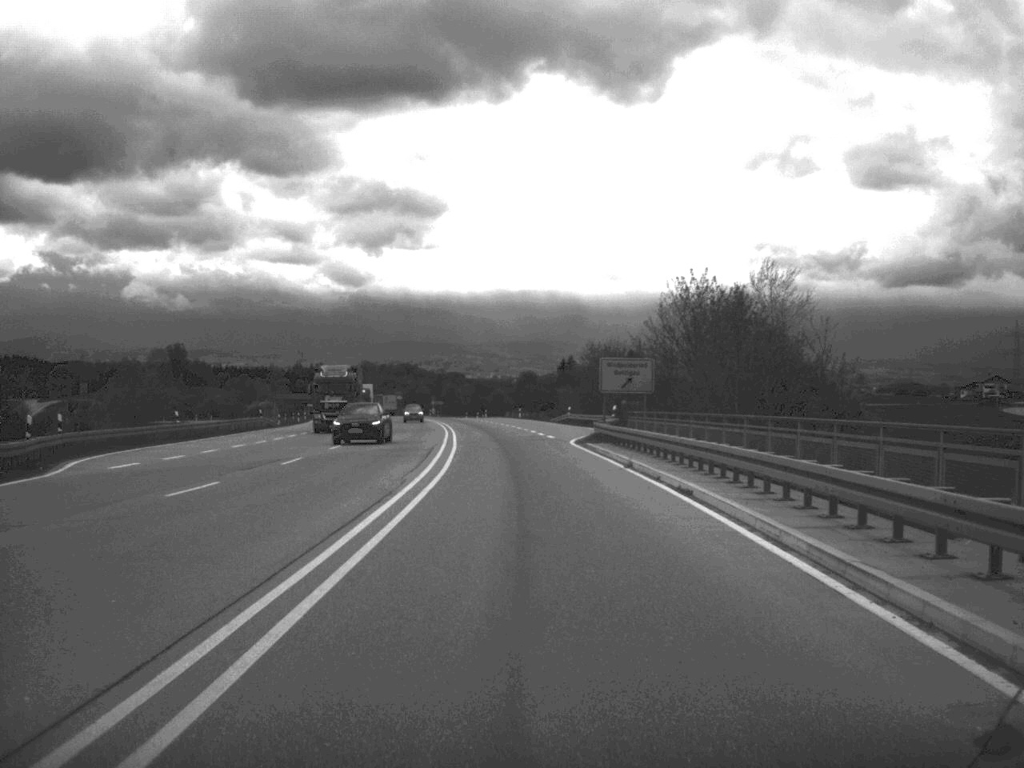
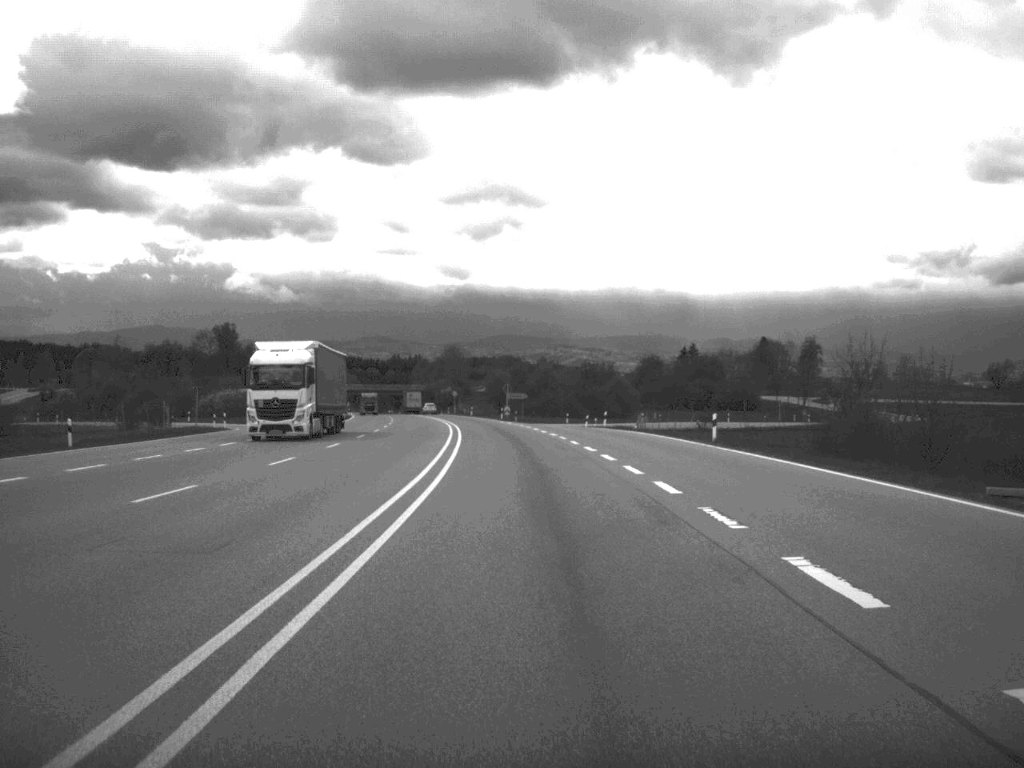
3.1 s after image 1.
(-3.5, +85.0) m; -5°
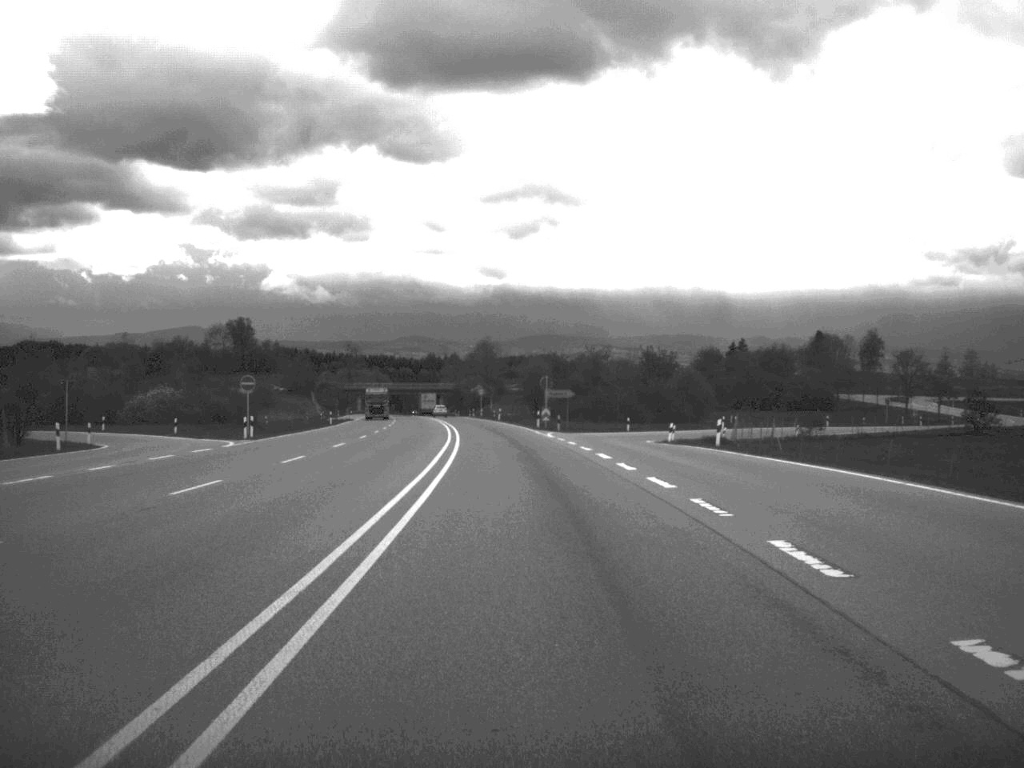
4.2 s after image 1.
(-0.5, +33.4) m; -2°
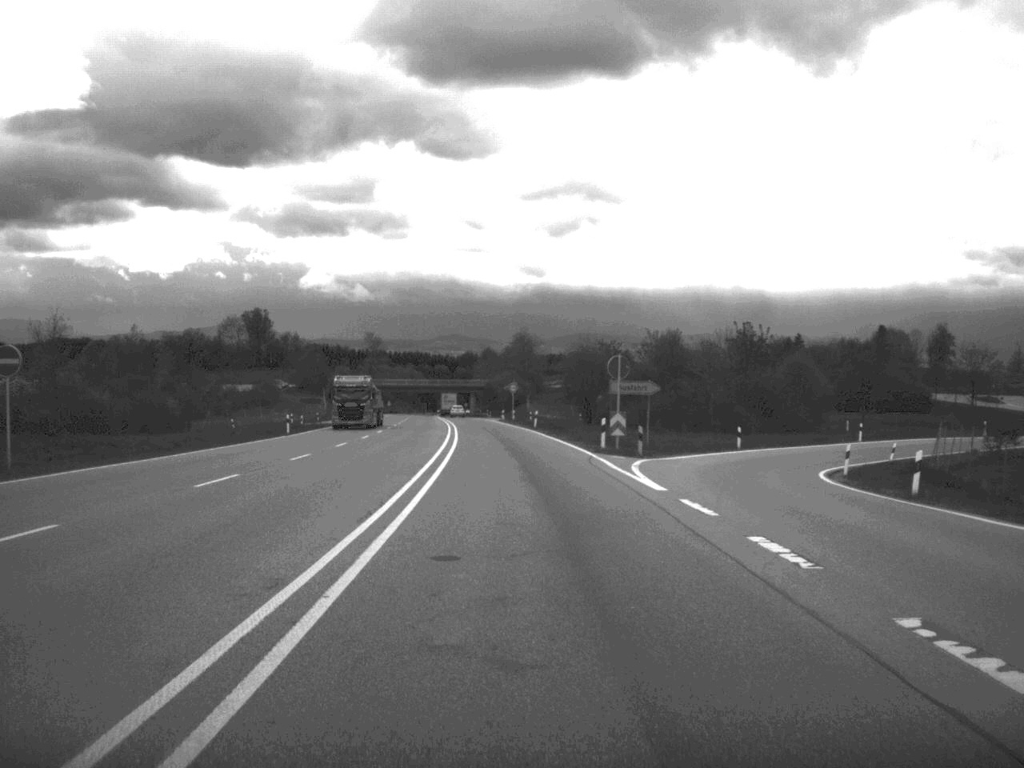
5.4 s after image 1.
(-0.5, +33.5) m; -2°
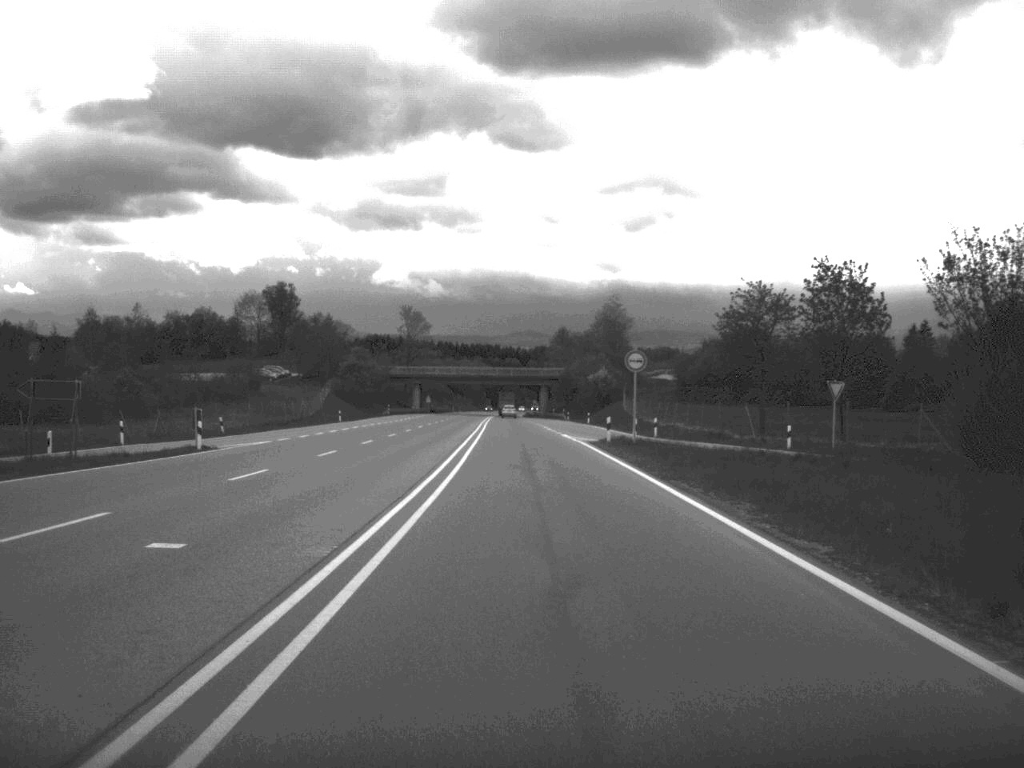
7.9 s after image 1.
(-2.4, +69.3) m; -4°
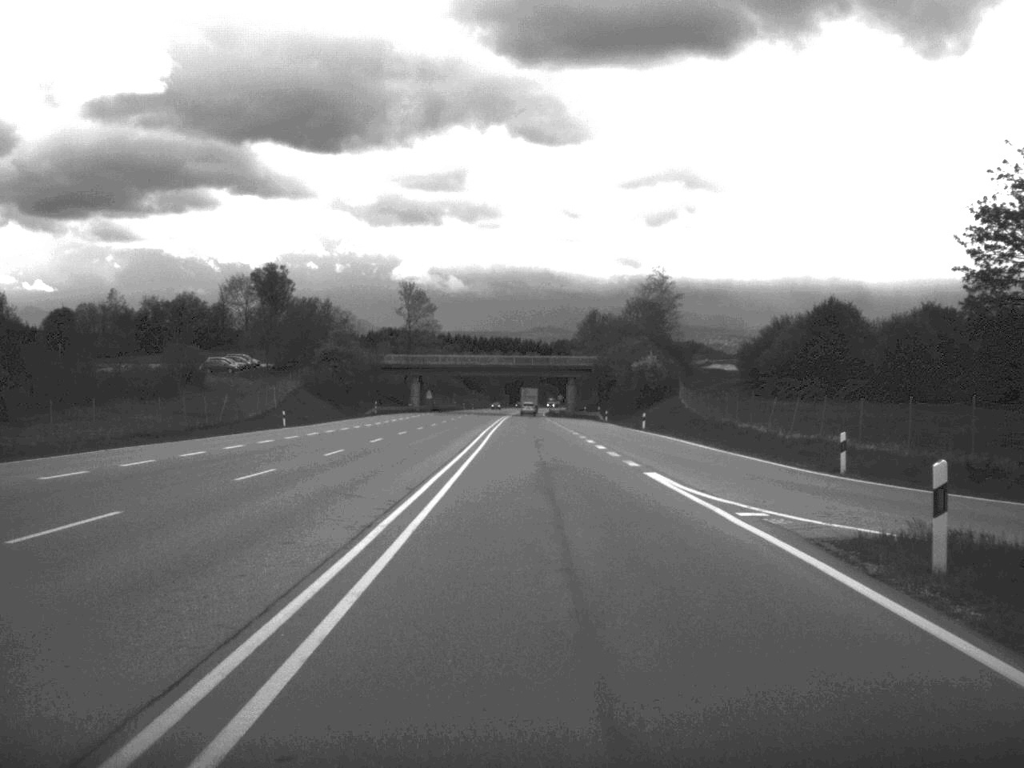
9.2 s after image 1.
(-0.4, +35.8) m; -1°
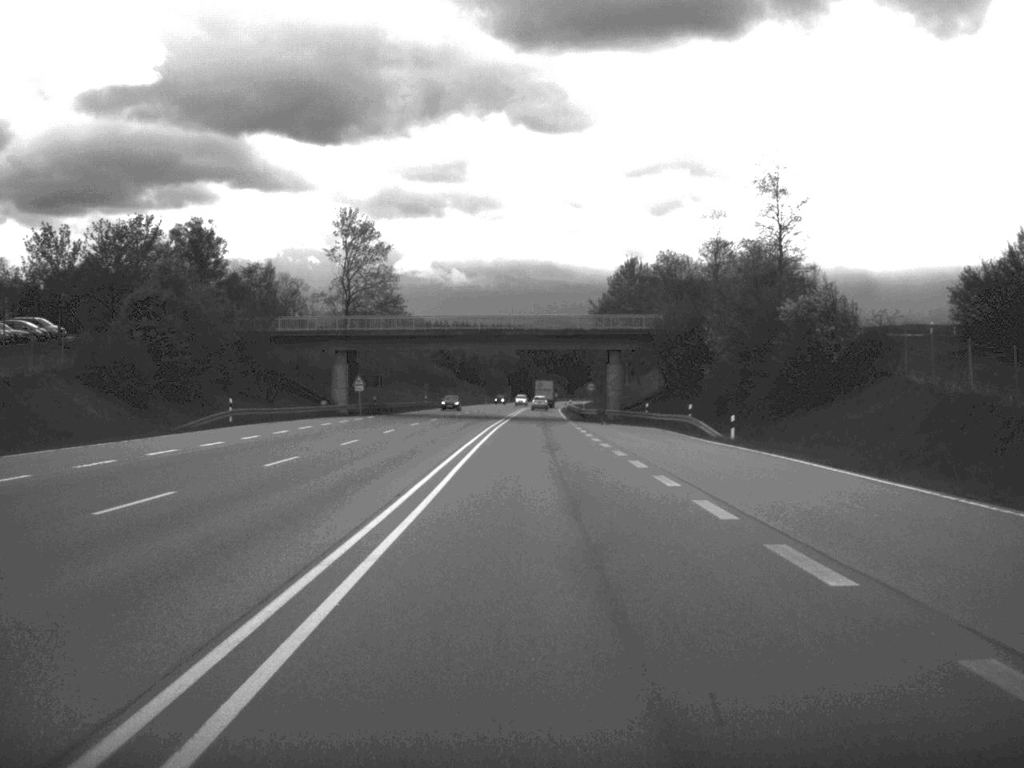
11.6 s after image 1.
(-0.3, +67.3) m; 0°
